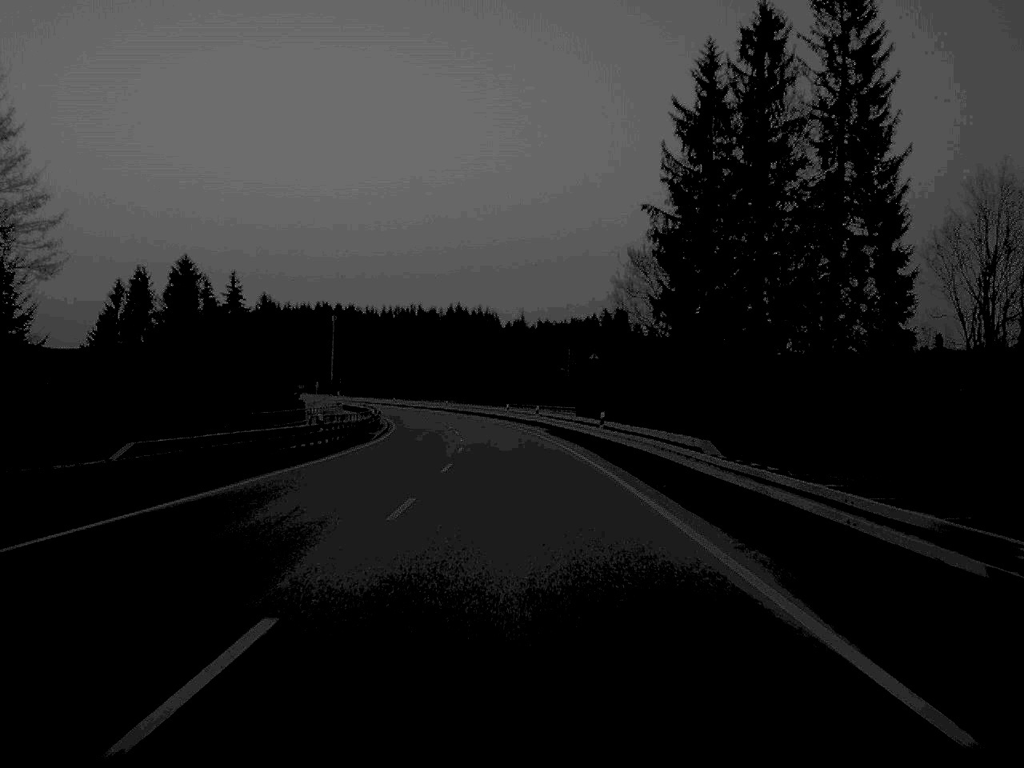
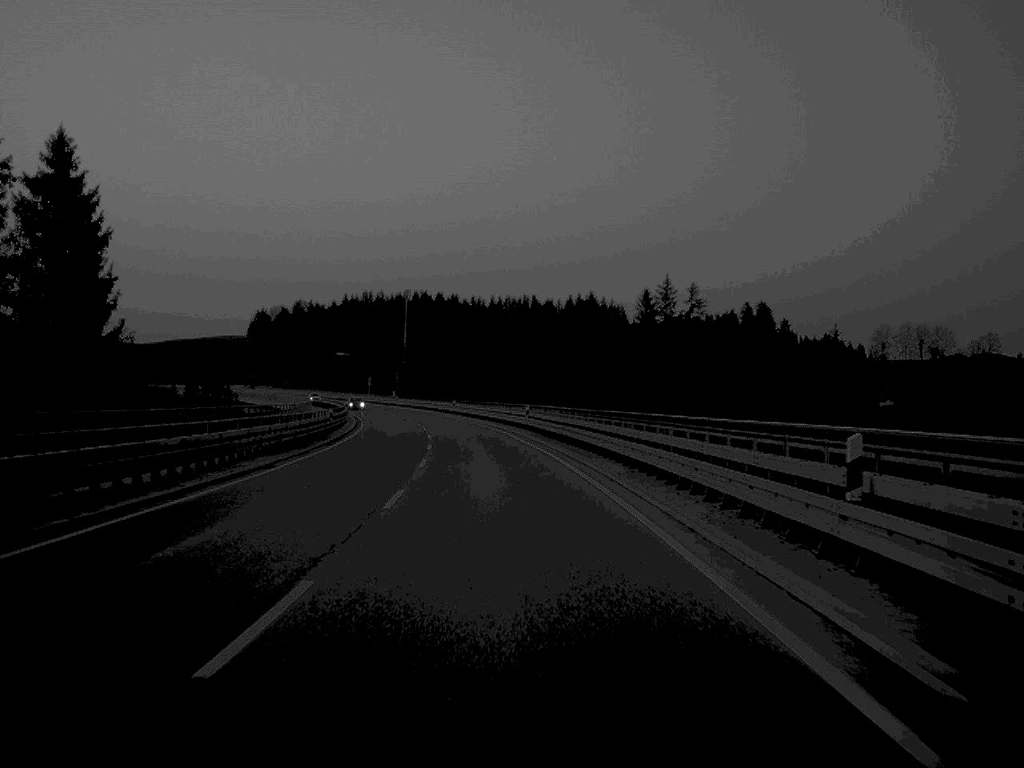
(-2.9, +81.7) m; -5°
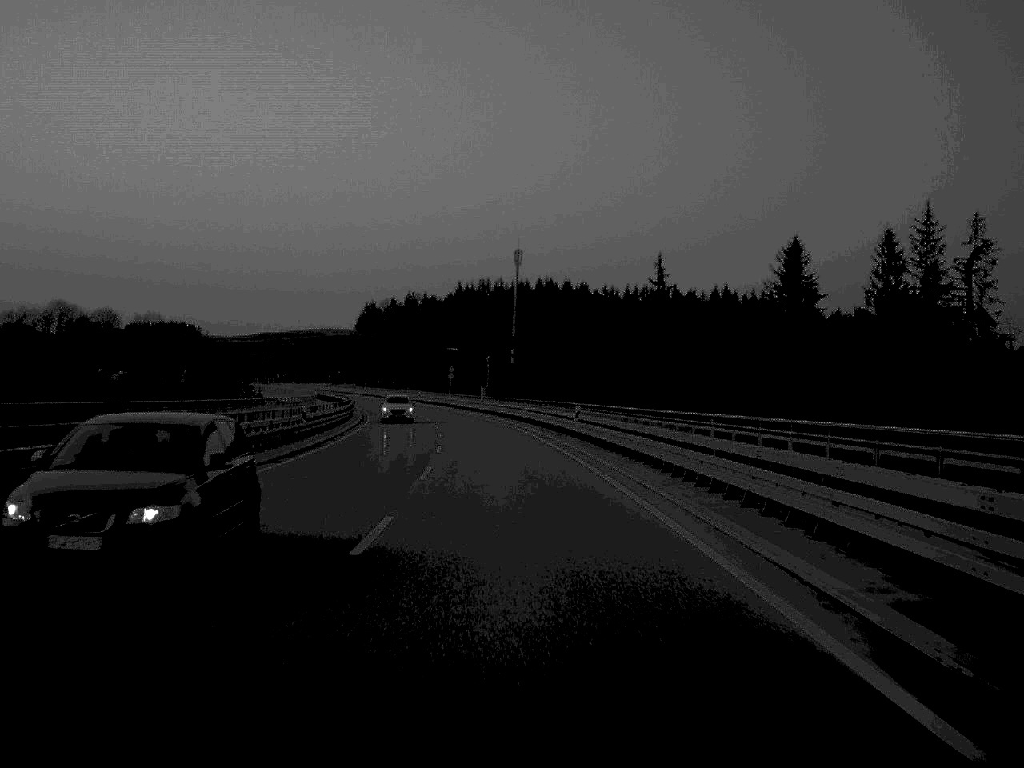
(-3.4, +66.2) m; -6°
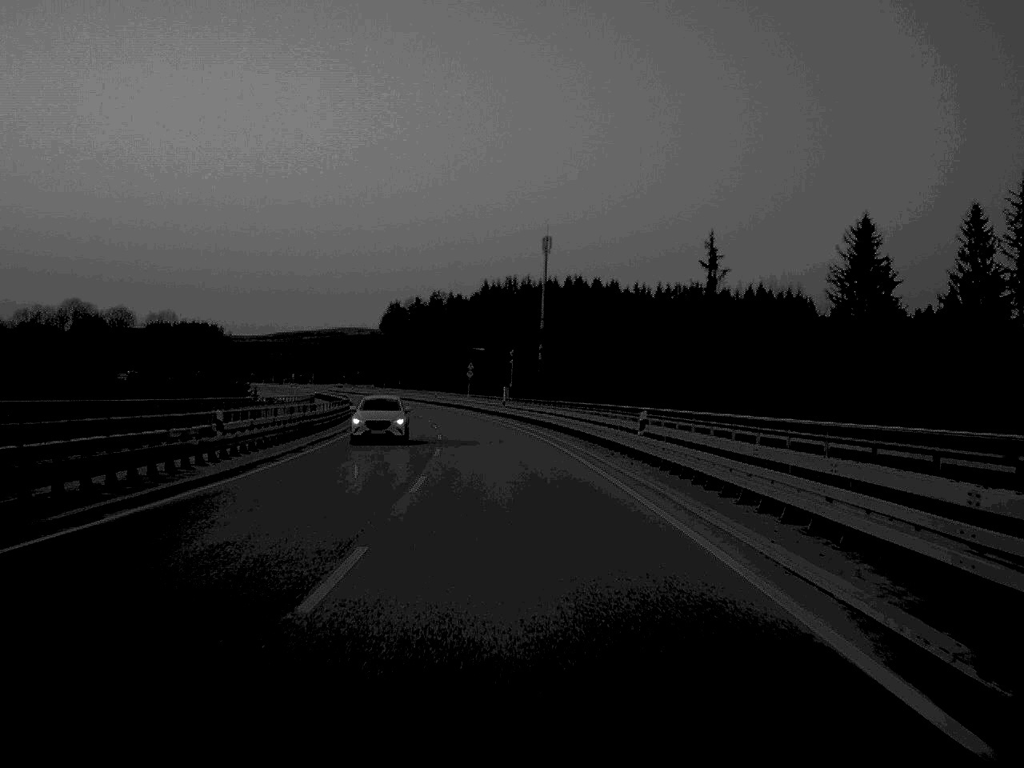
(-0.2, +15.5) m; -1°
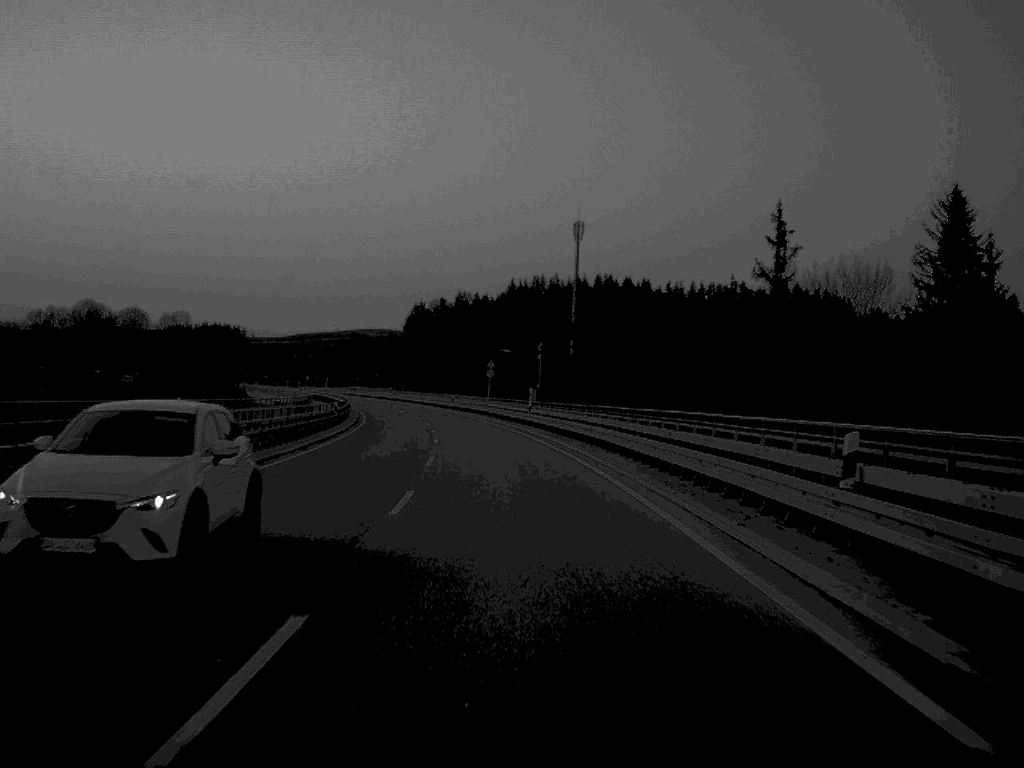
(-0.2, +16.1) m; -1°
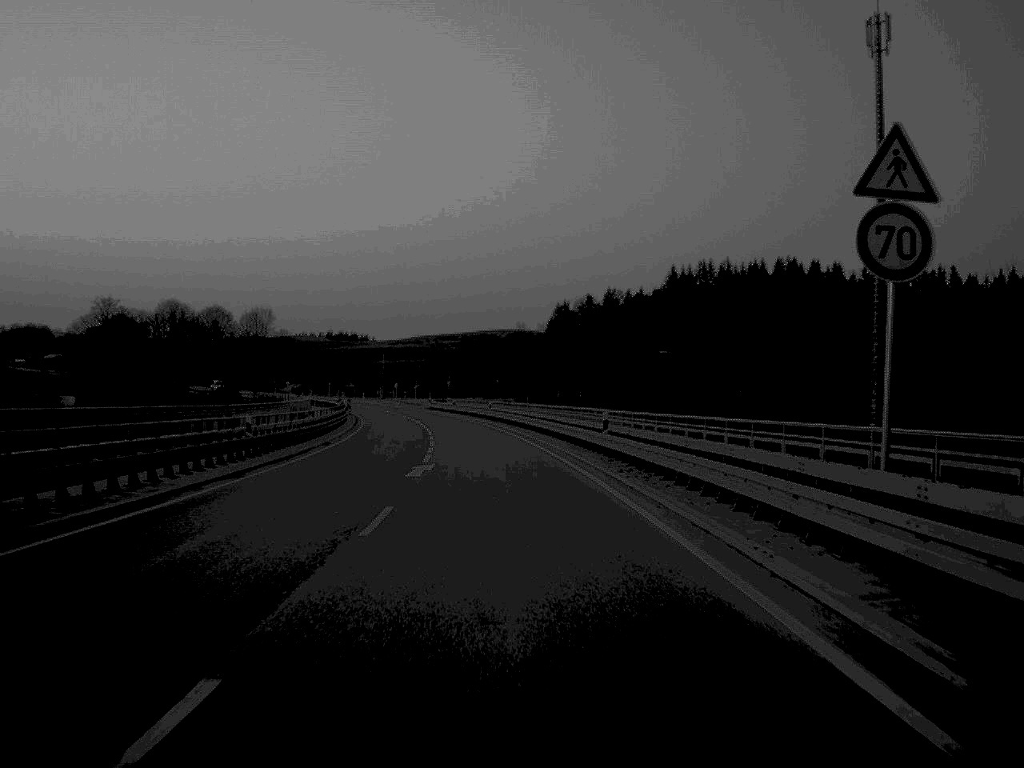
(-4.3, +78.0) m; -6°
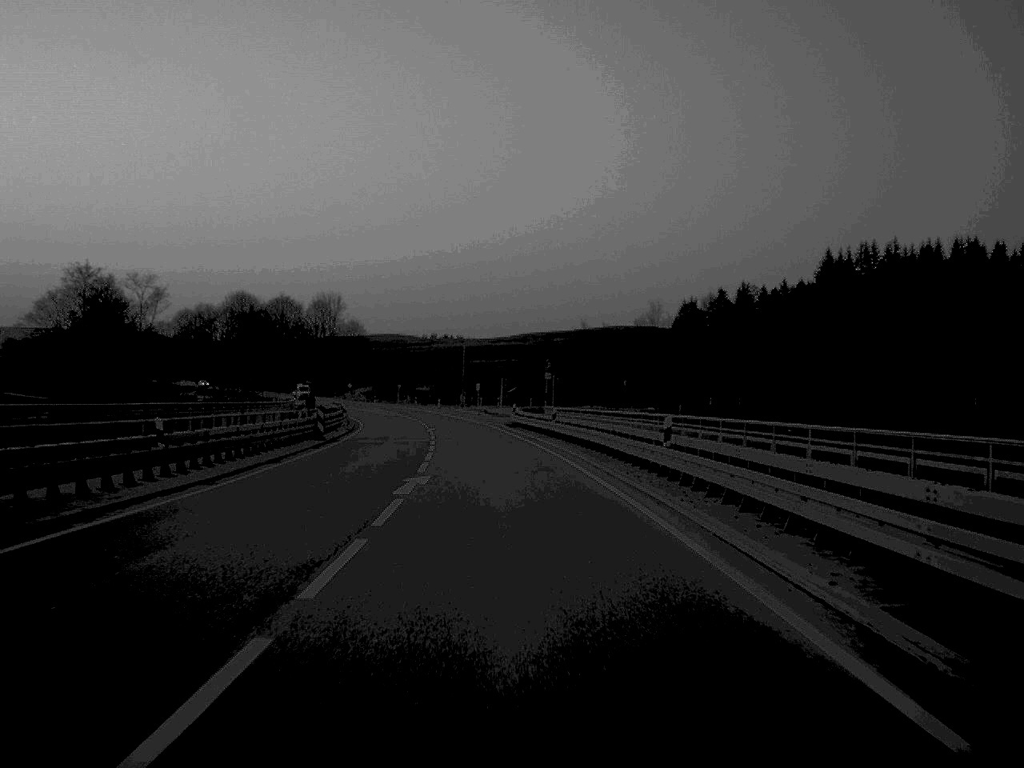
(-2.6, +59.5) m; -5°
